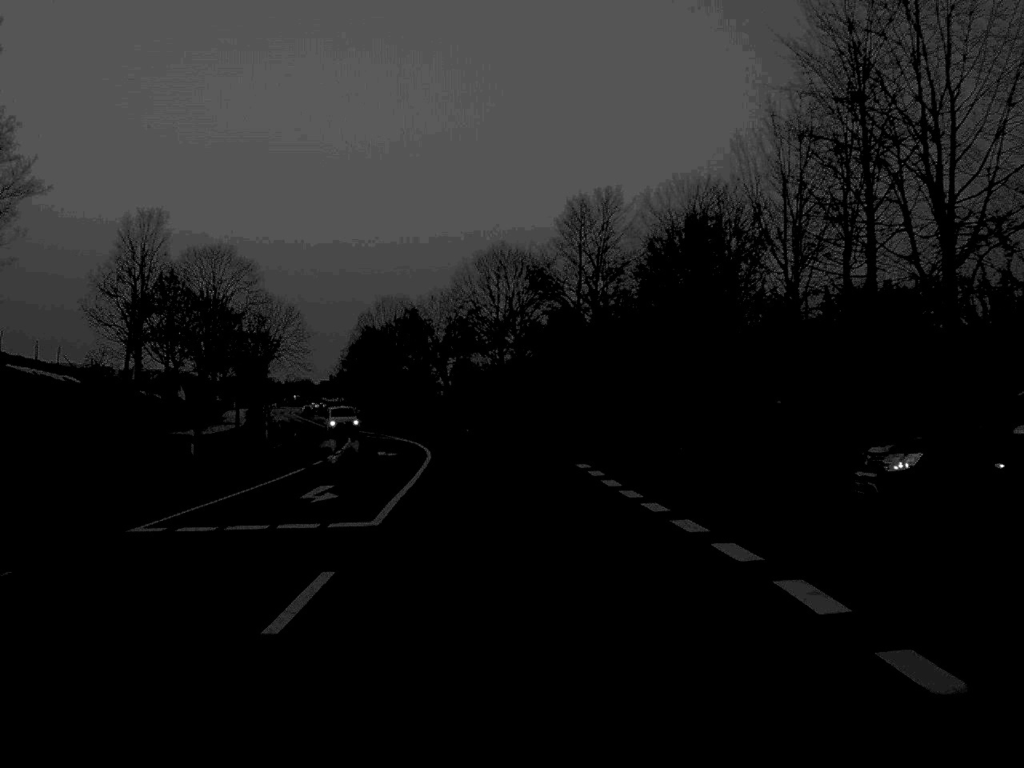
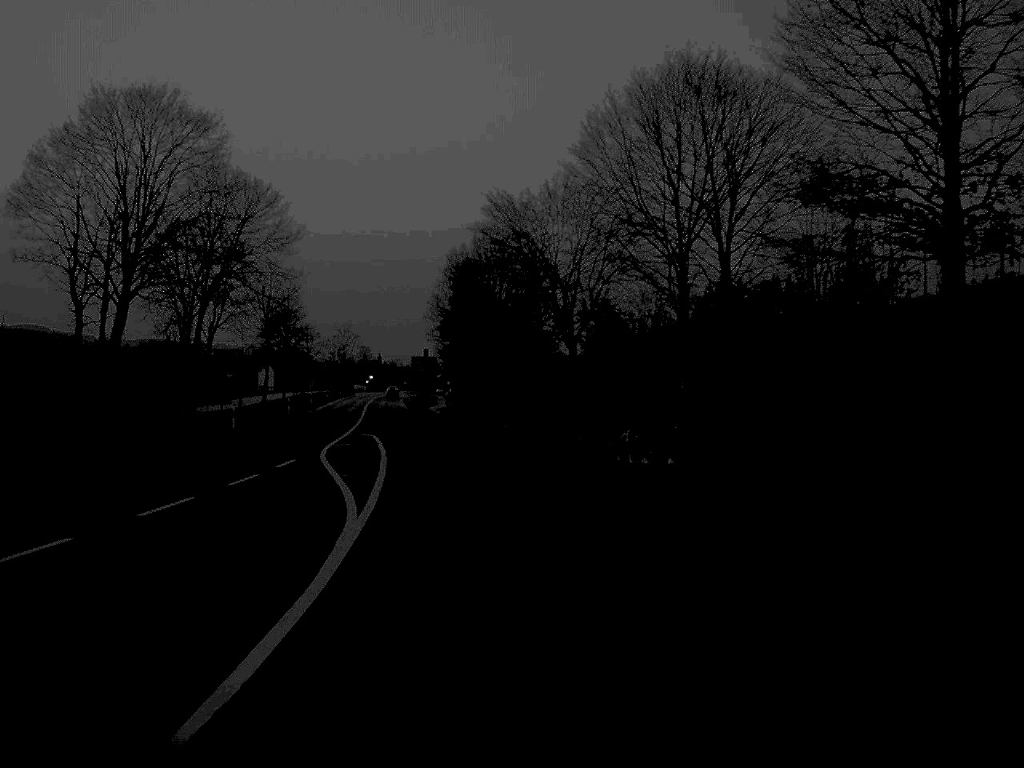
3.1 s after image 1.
(-2.5, +53.0) m; -6°
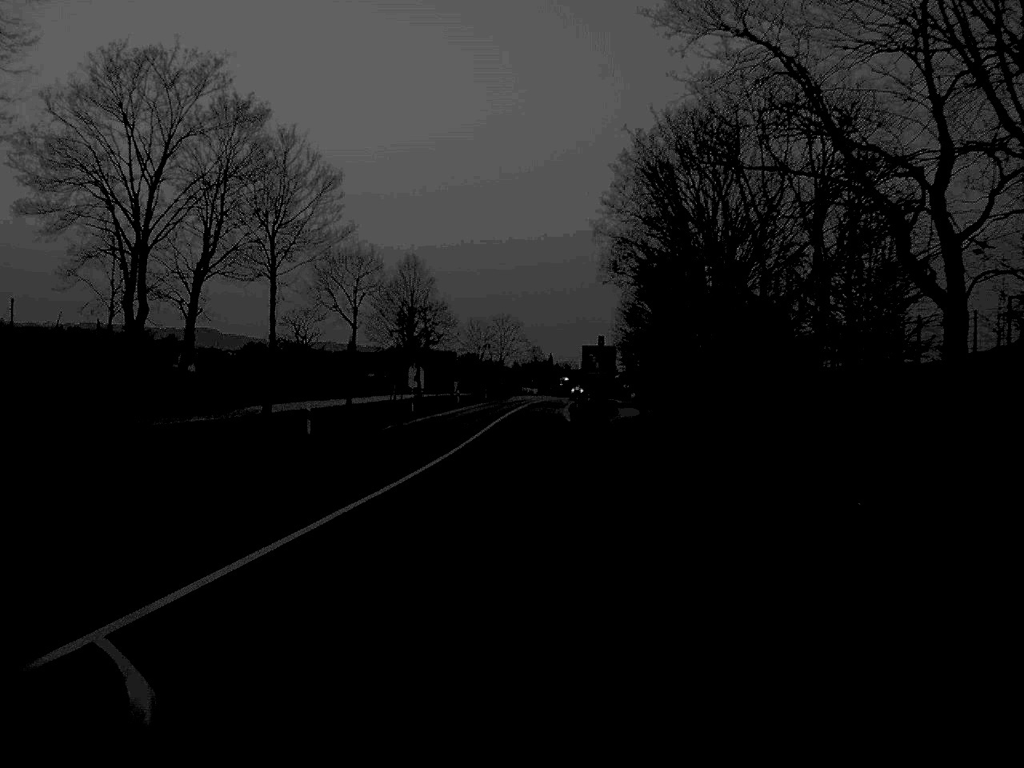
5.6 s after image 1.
(-3.2, +43.8) m; -8°
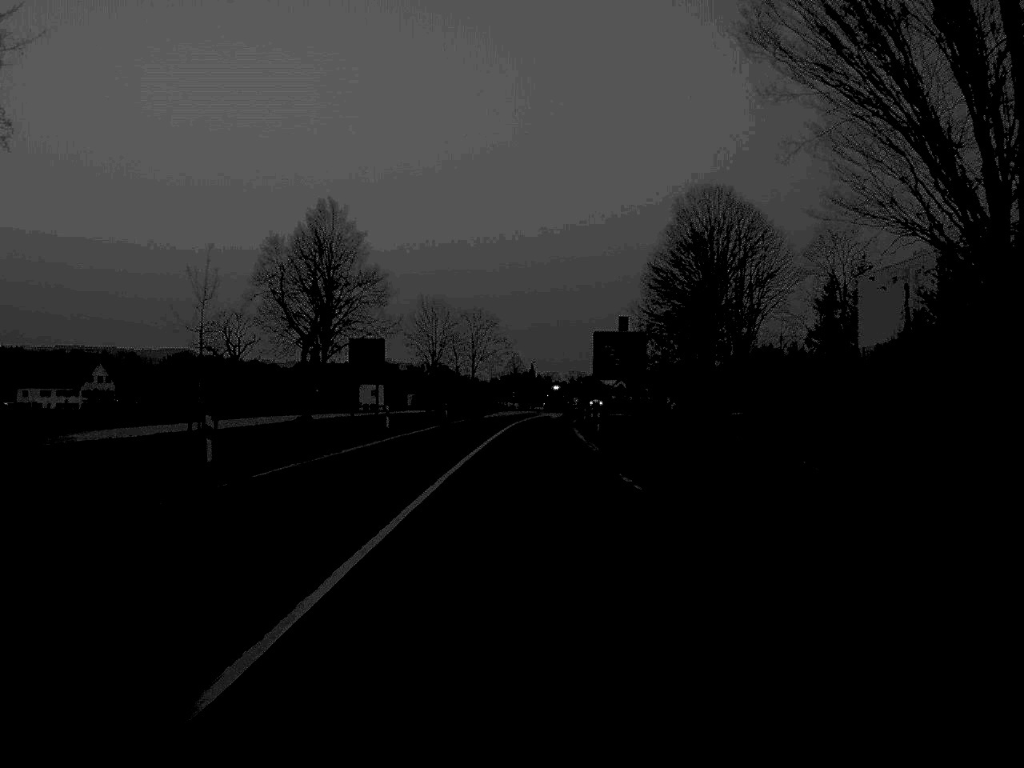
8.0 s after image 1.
(0.0, +43.1) m; +1°
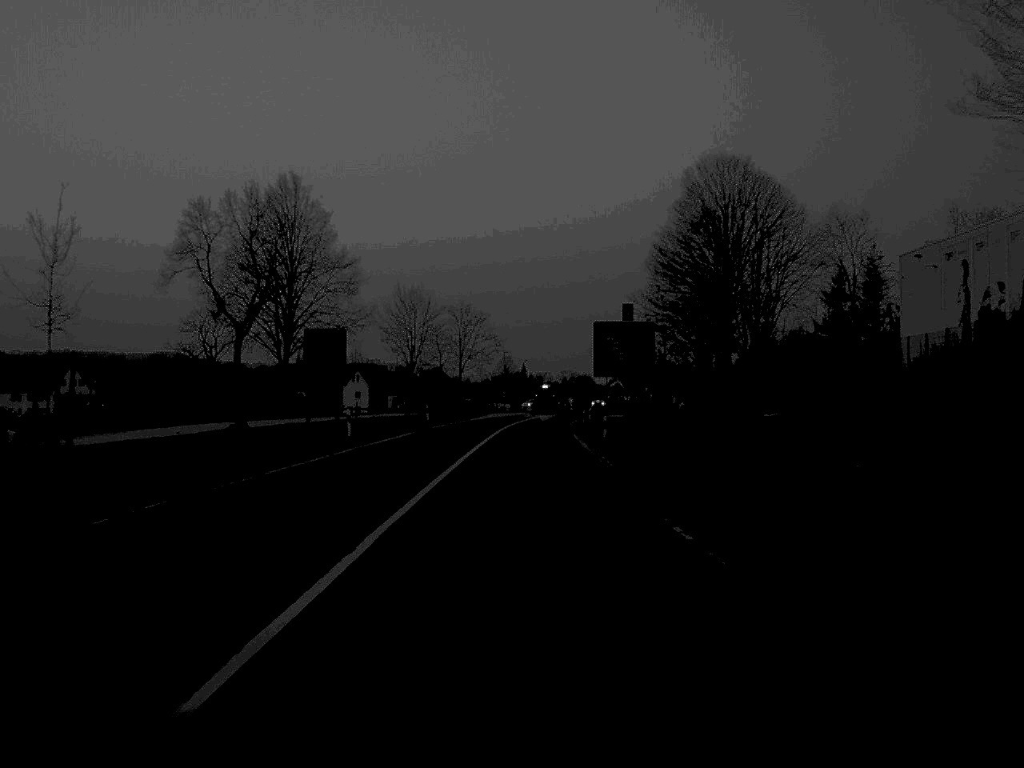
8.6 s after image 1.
(0.0, +9.9) m; 0°
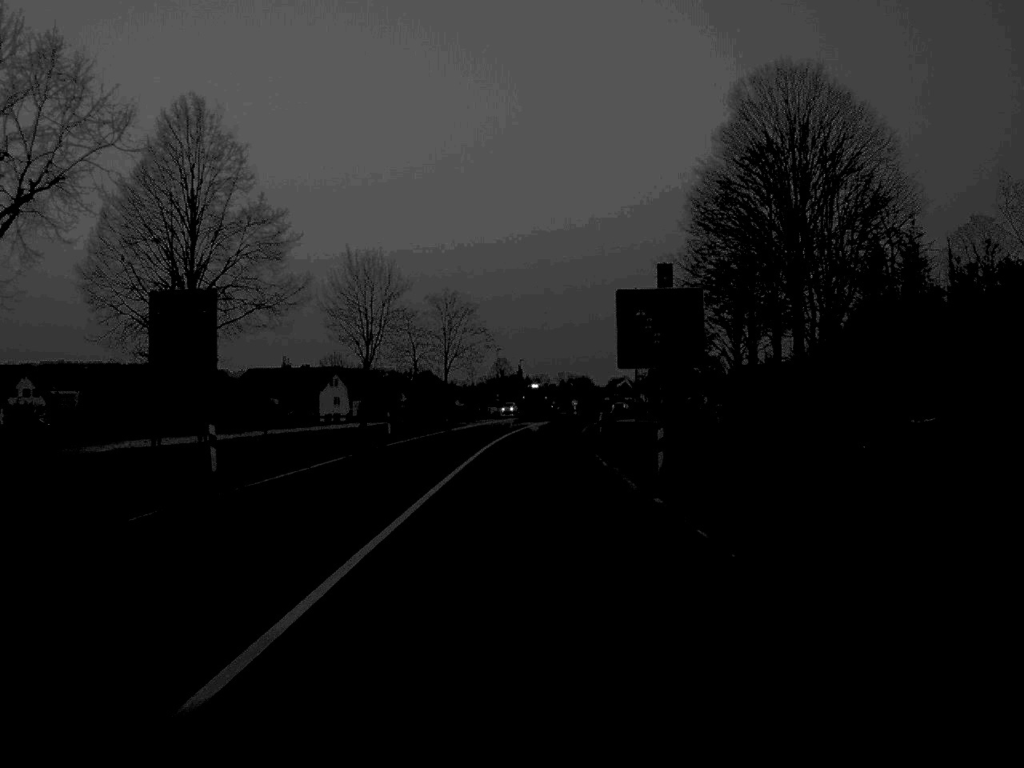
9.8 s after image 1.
(0.0, +19.9) m; 0°
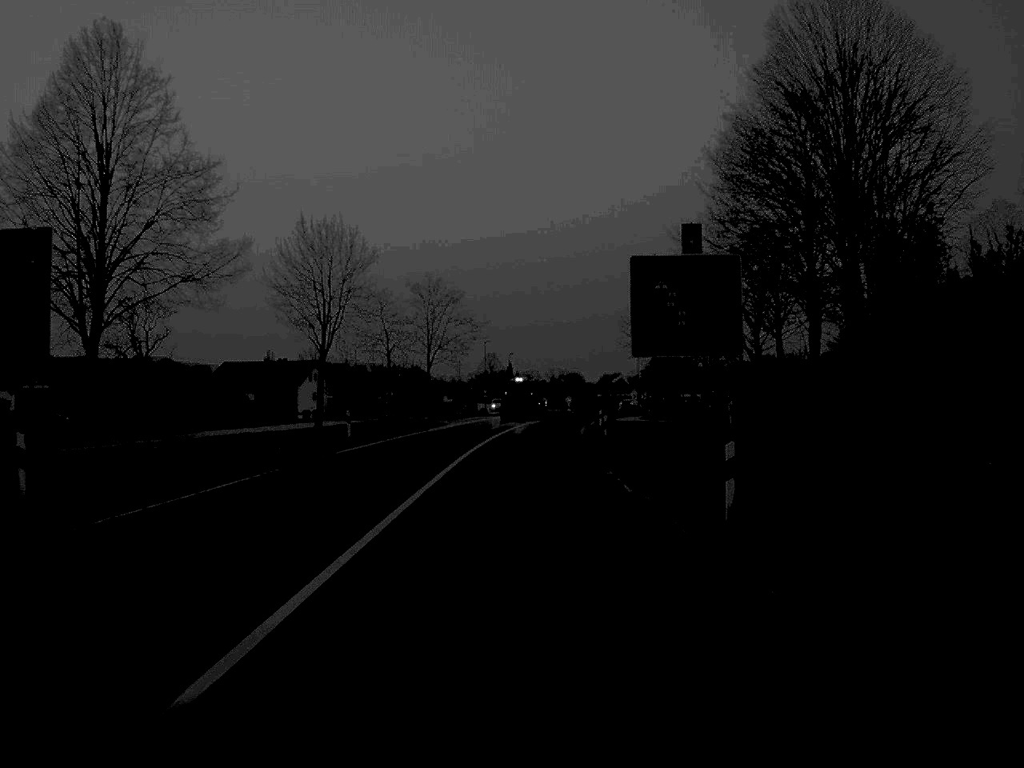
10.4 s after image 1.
(0.0, +10.0) m; 0°
